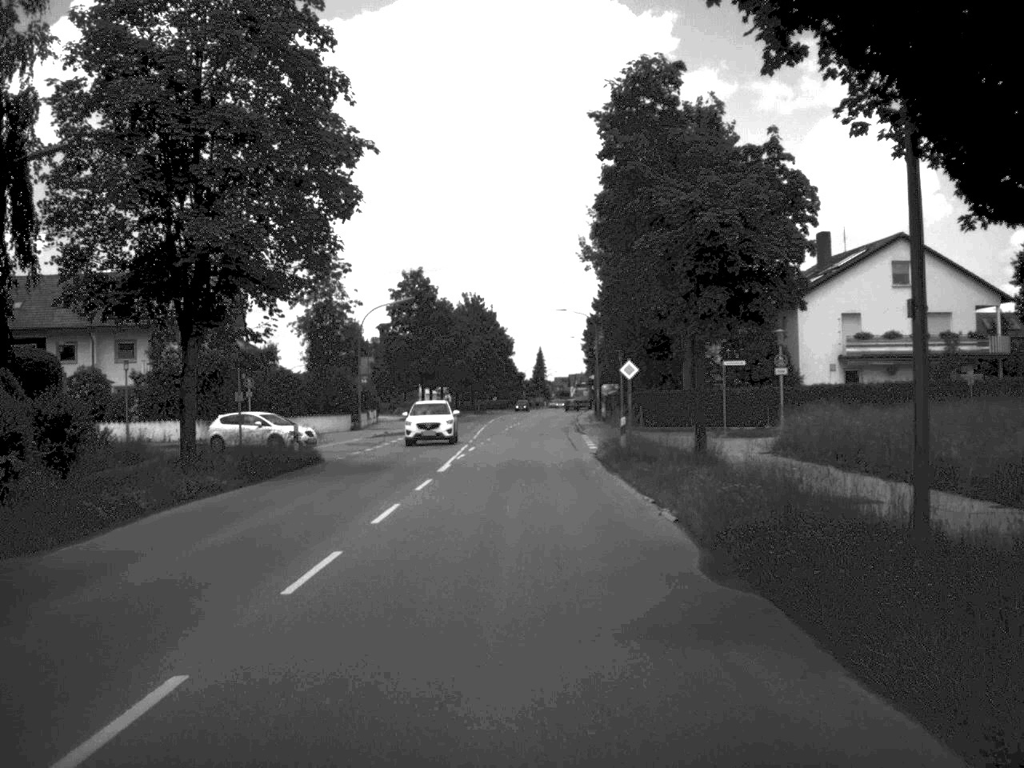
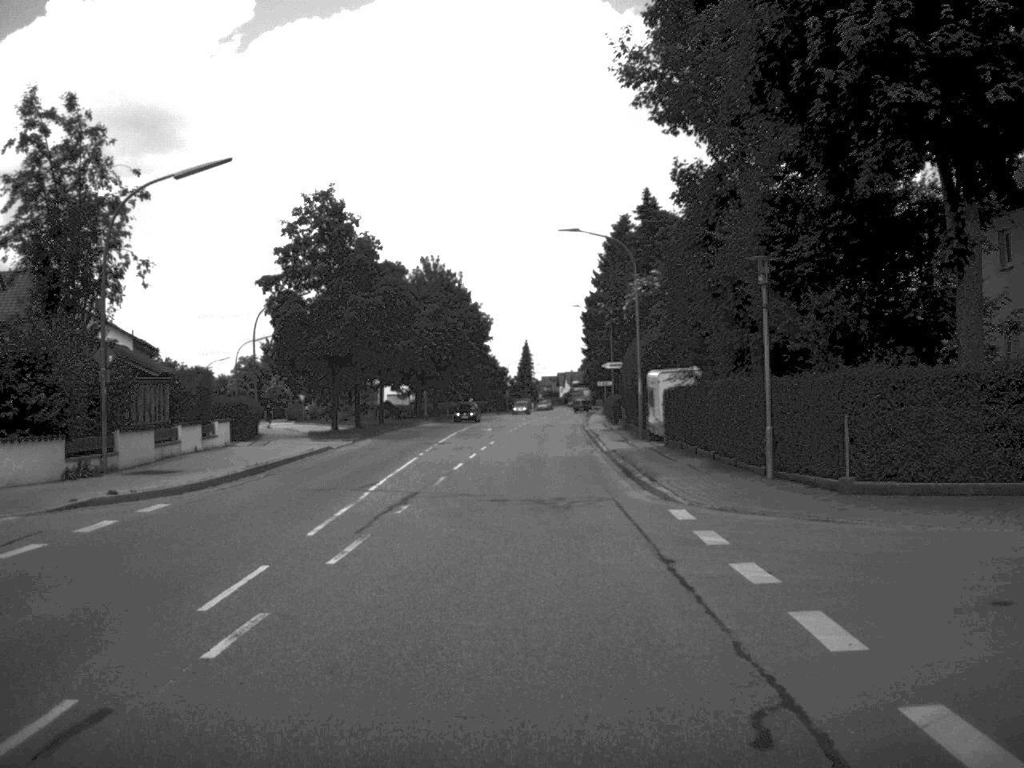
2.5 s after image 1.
(+0.1, +38.8) m; 0°
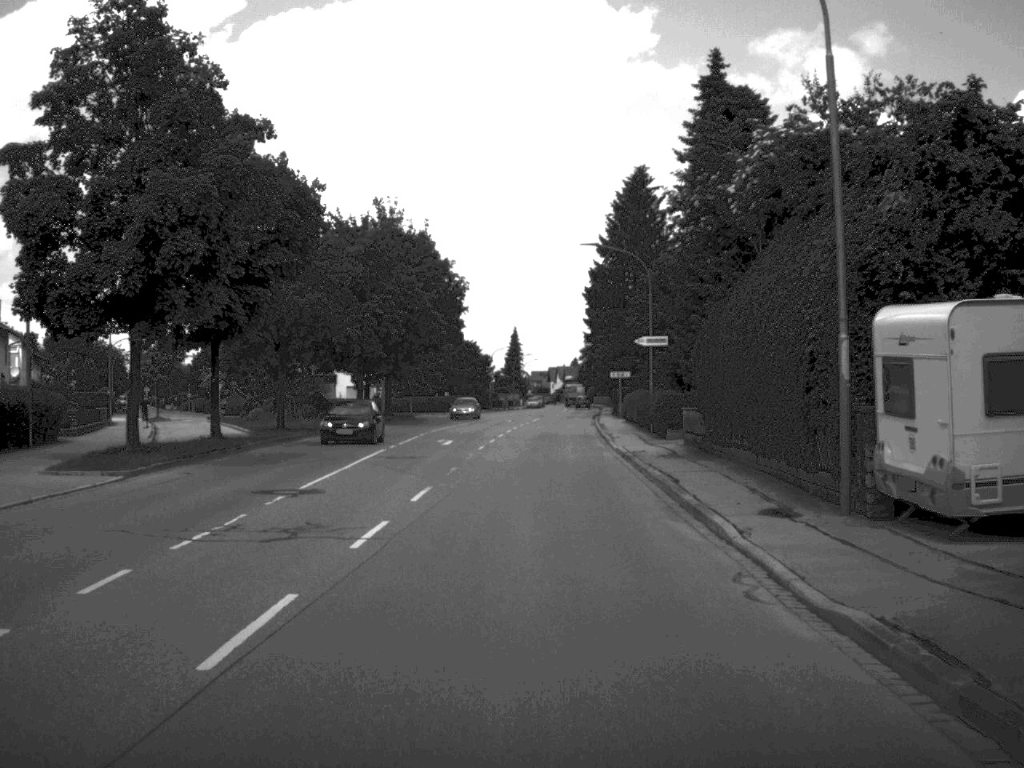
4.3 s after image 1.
(+0.1, +29.2) m; 0°
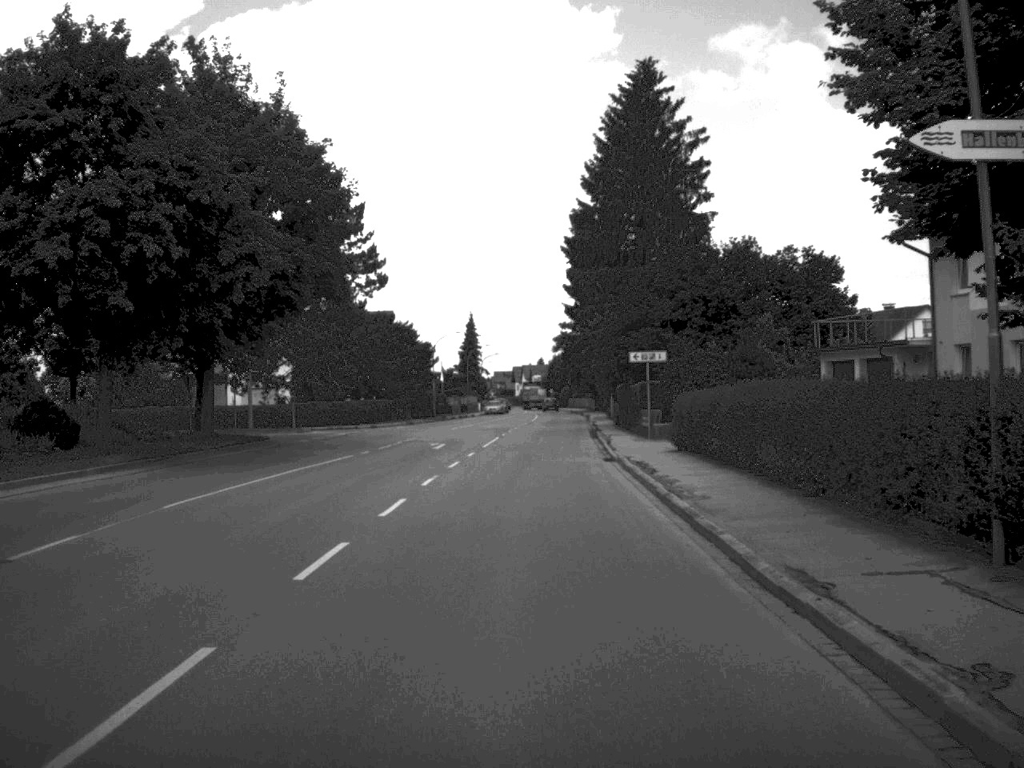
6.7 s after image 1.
(+0.5, +37.5) m; +1°
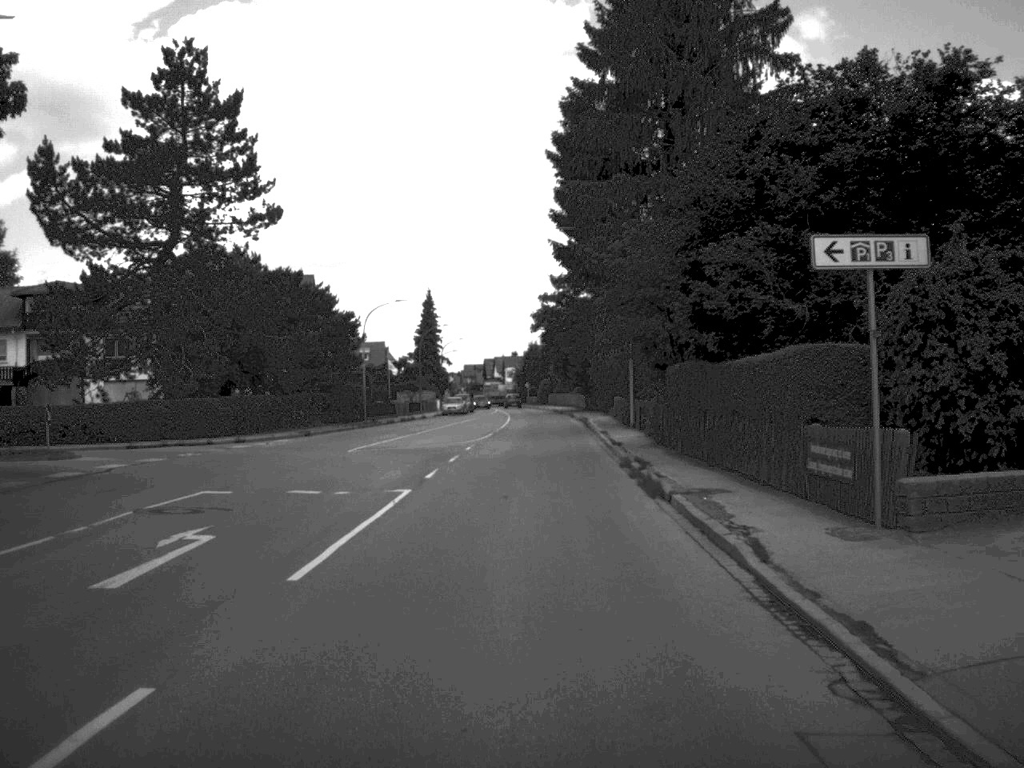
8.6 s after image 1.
(+0.3, +30.1) m; +1°
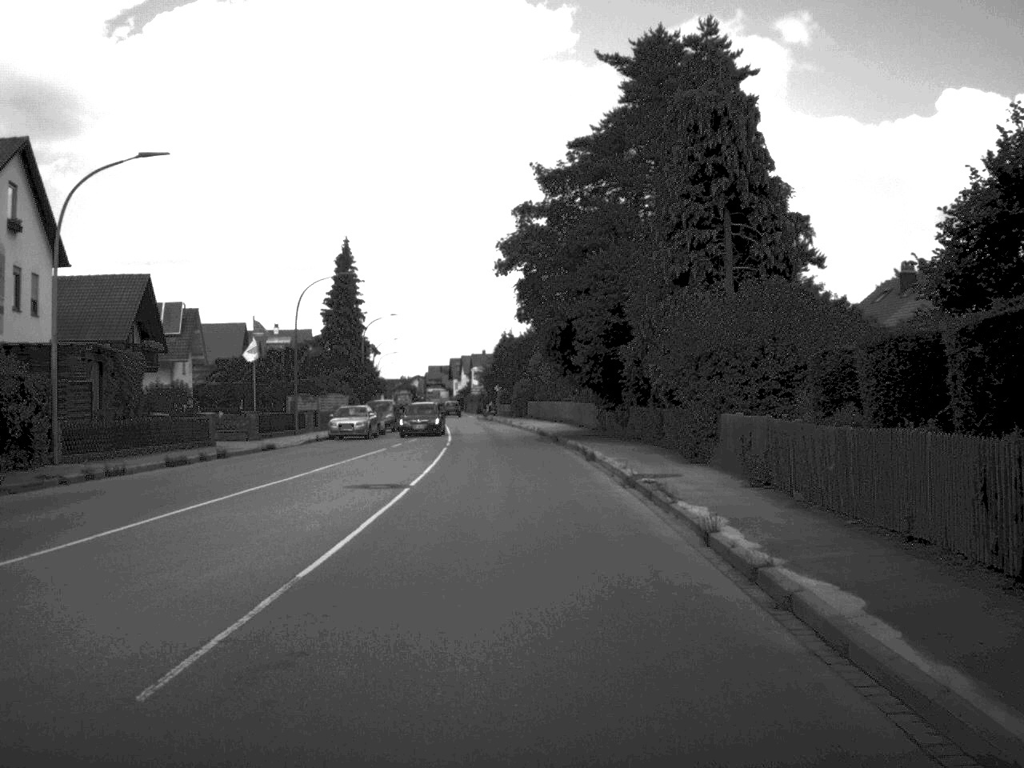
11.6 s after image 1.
(+0.5, +46.2) m; +1°
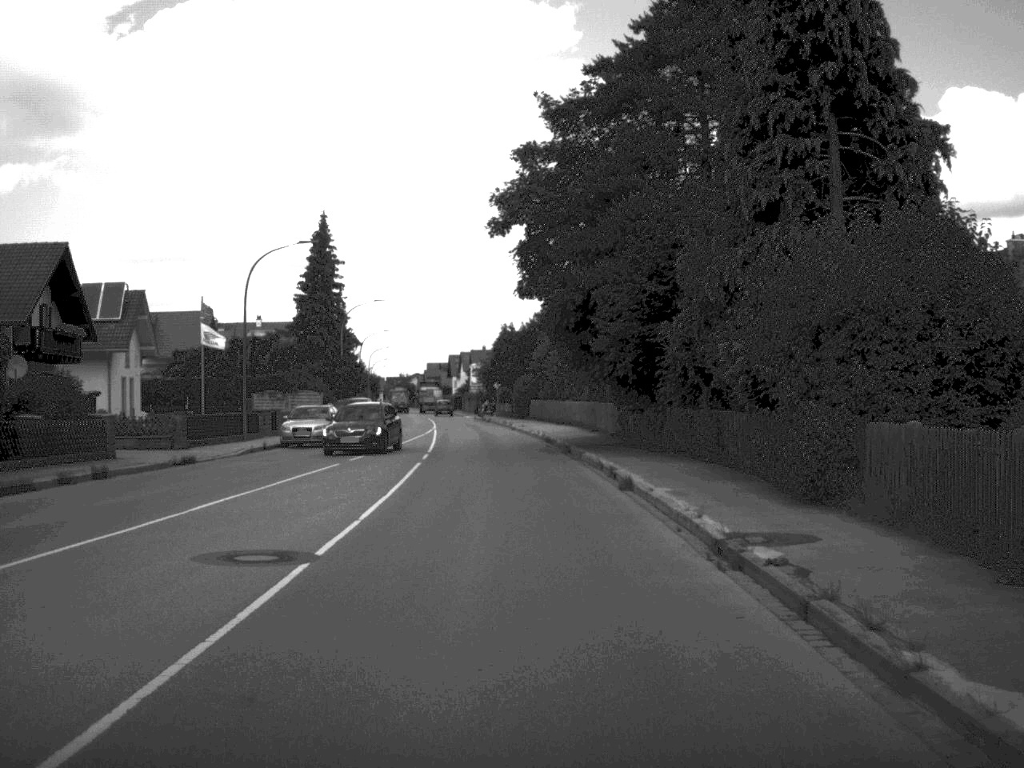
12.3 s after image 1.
(0.0, +10.7) m; 0°
